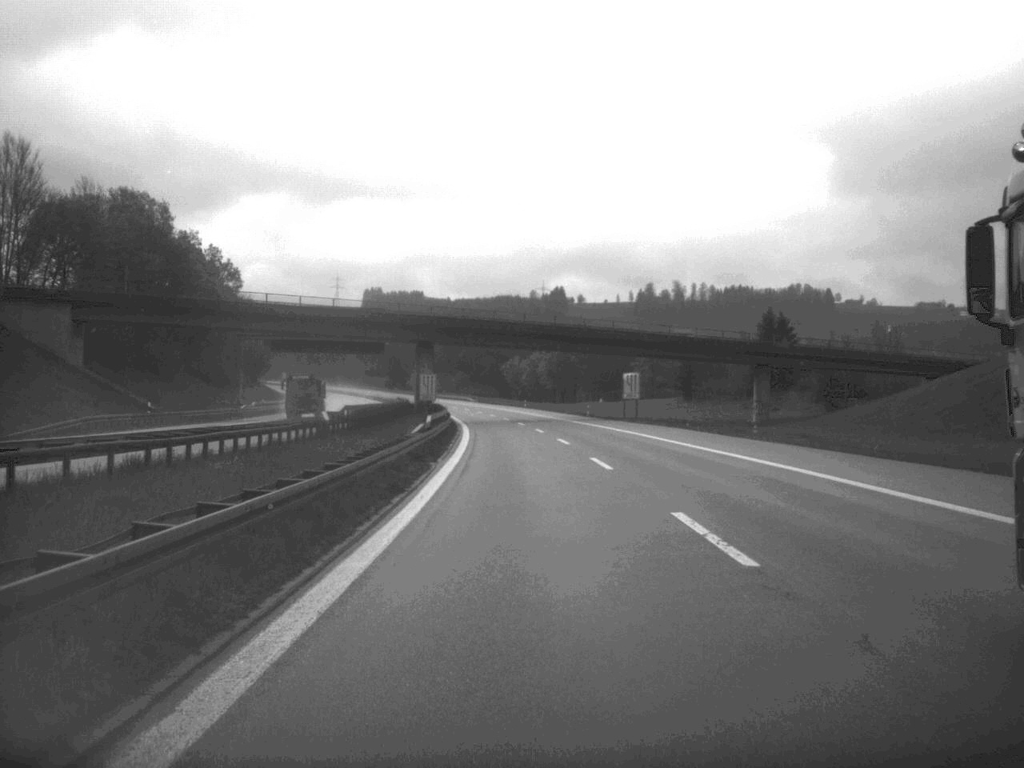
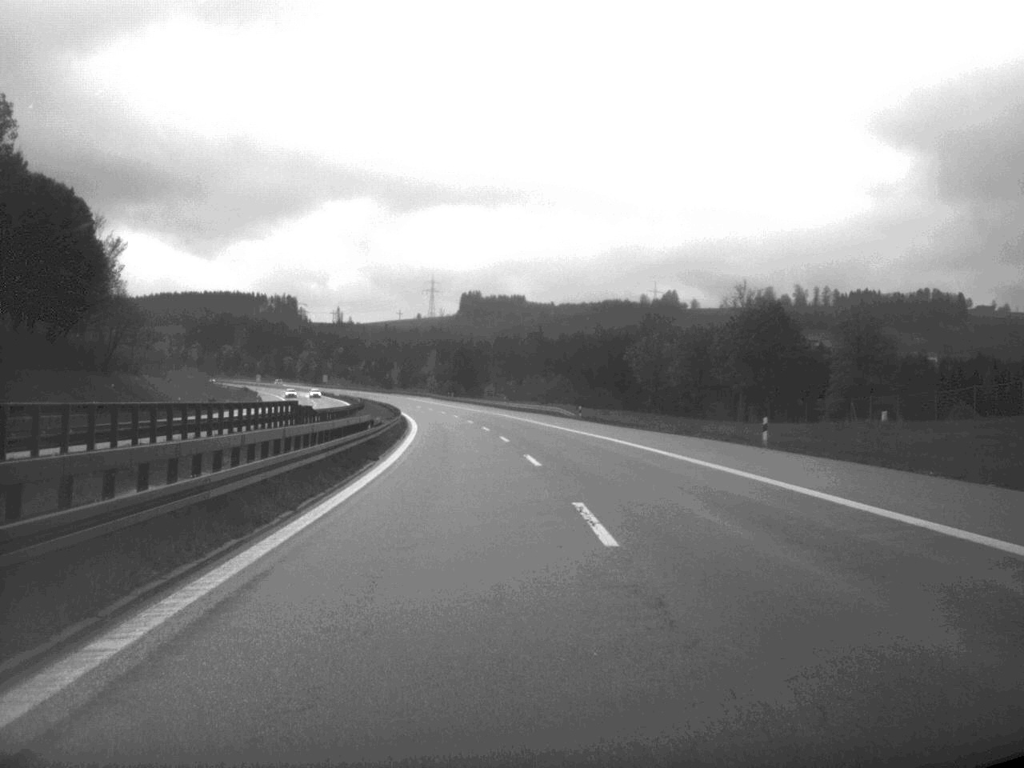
(-4.6, +119.2) m; -5°
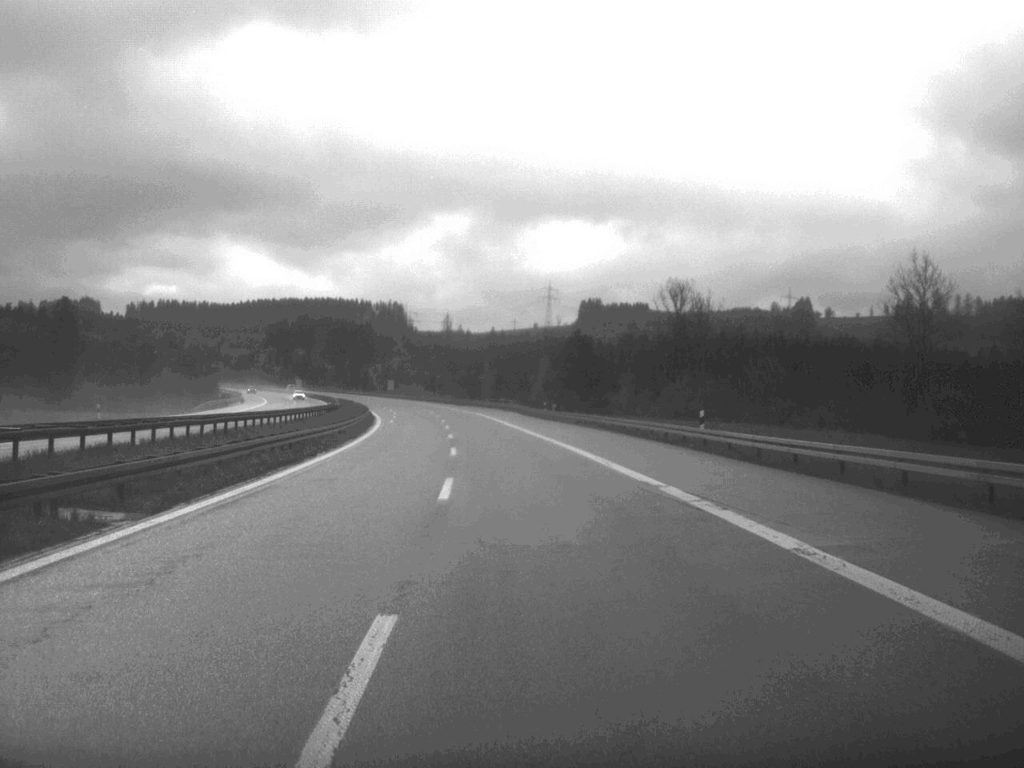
(-4.3, +96.5) m; -5°
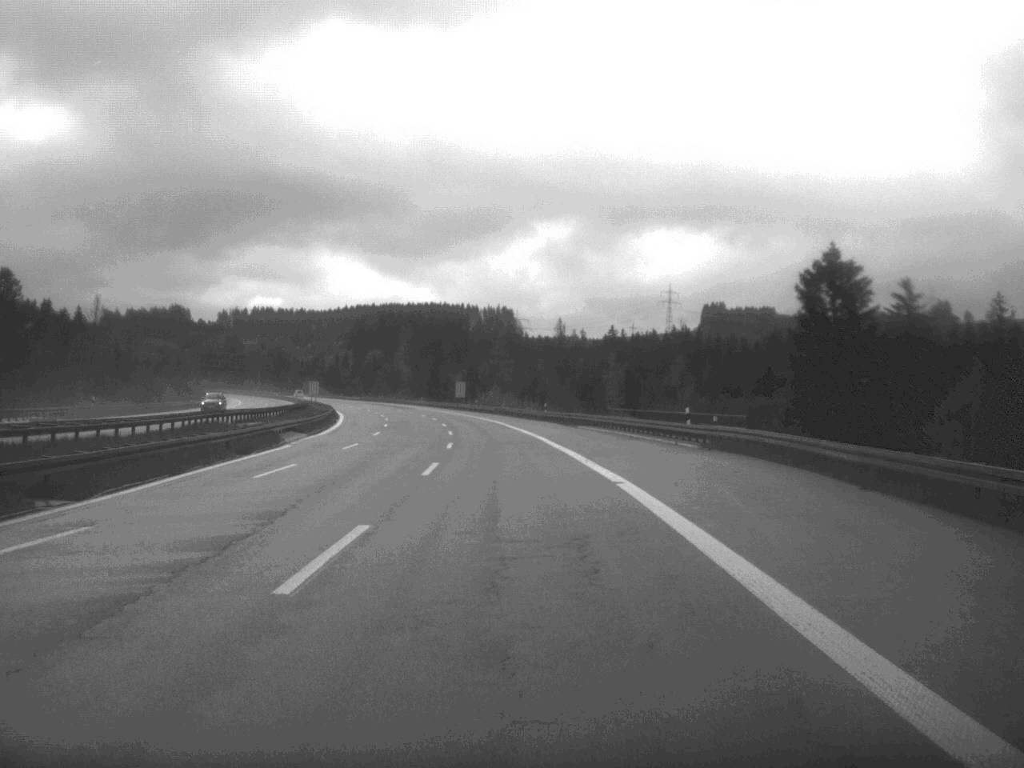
(-4.4, +96.4) m; -5°
